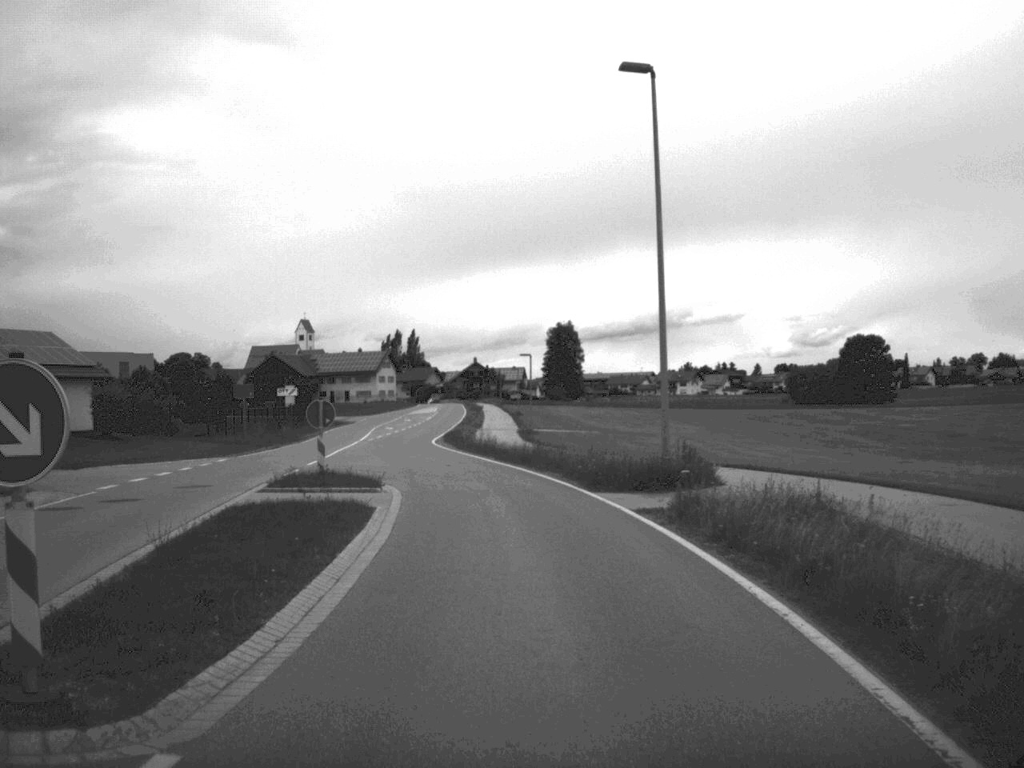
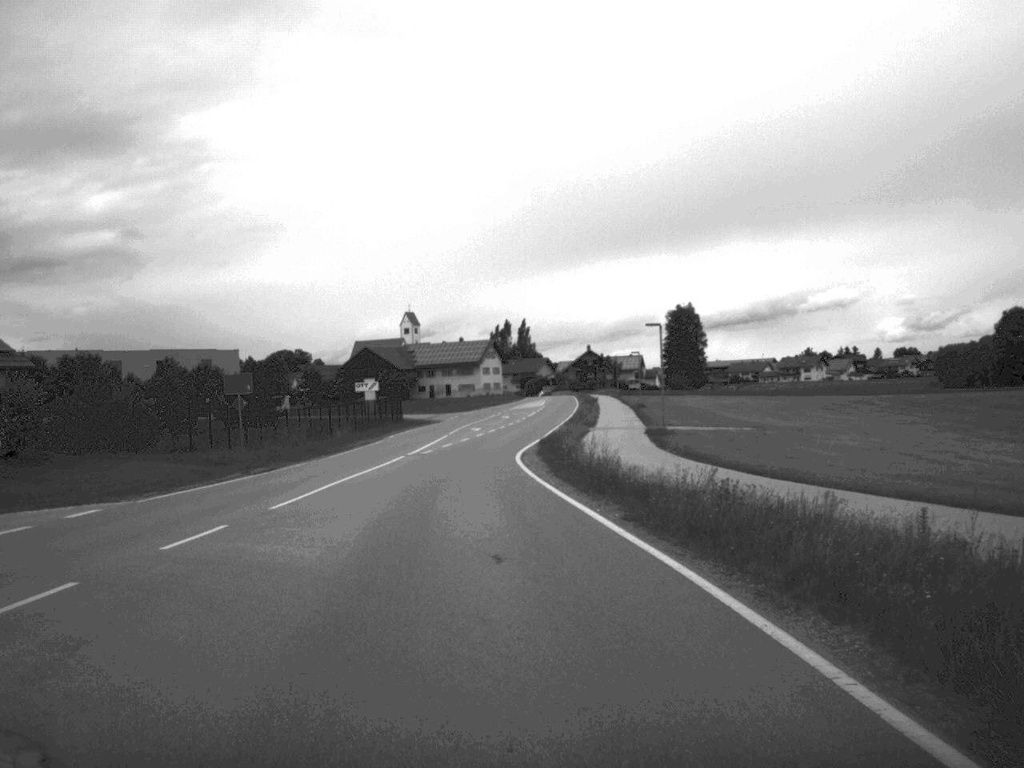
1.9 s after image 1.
(-0.6, +21.4) m; -5°
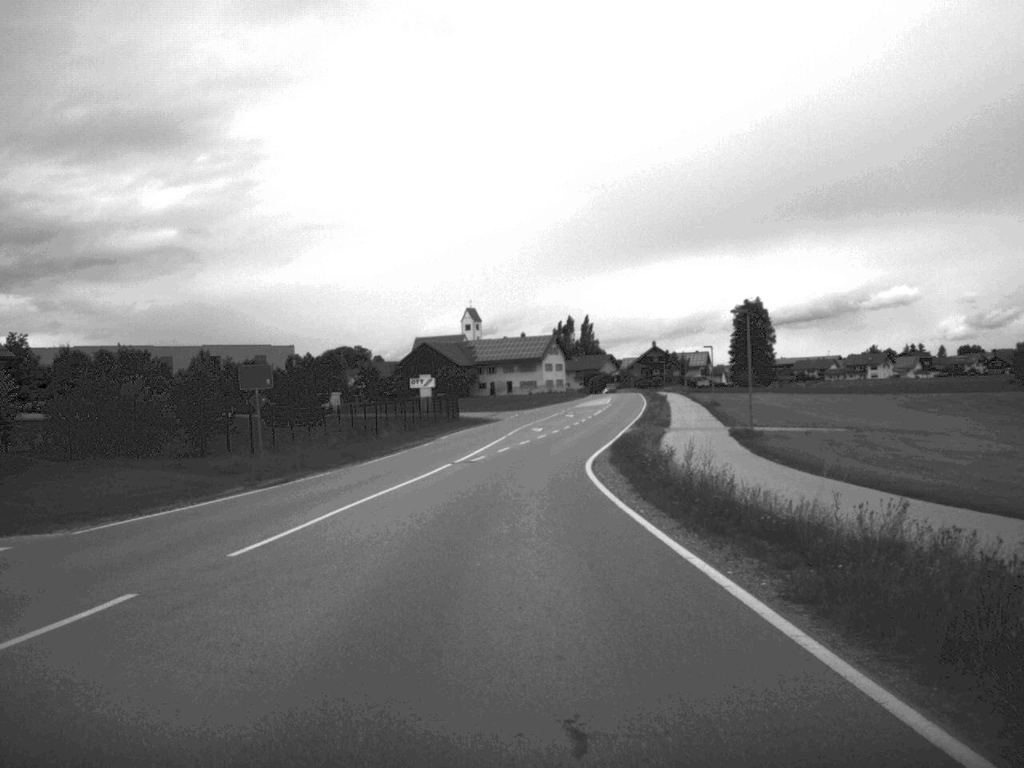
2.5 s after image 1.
(-0.2, +6.7) m; -3°
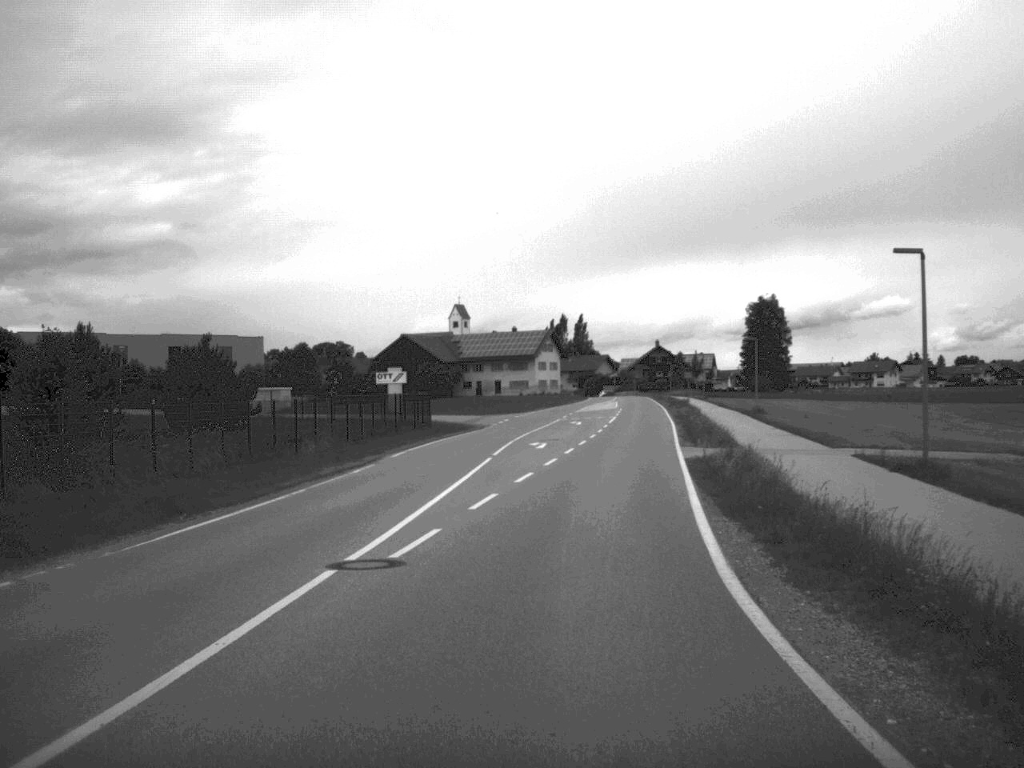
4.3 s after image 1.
(-0.3, +21.2) m; +1°
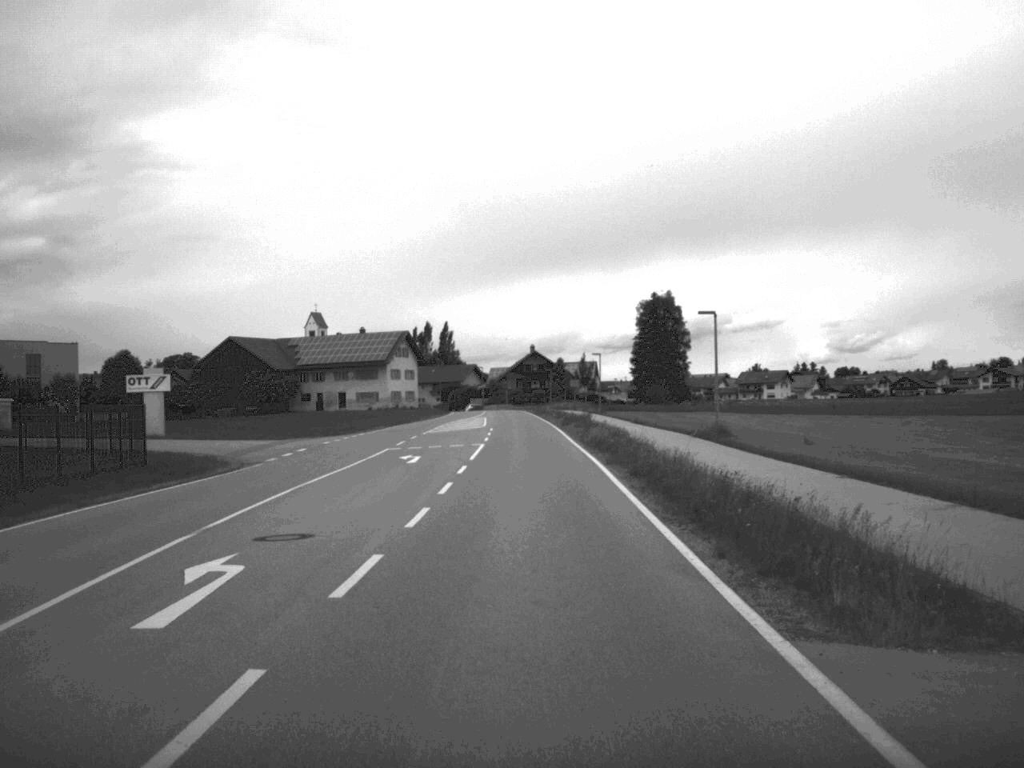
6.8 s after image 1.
(+2.0, +31.0) m; +6°
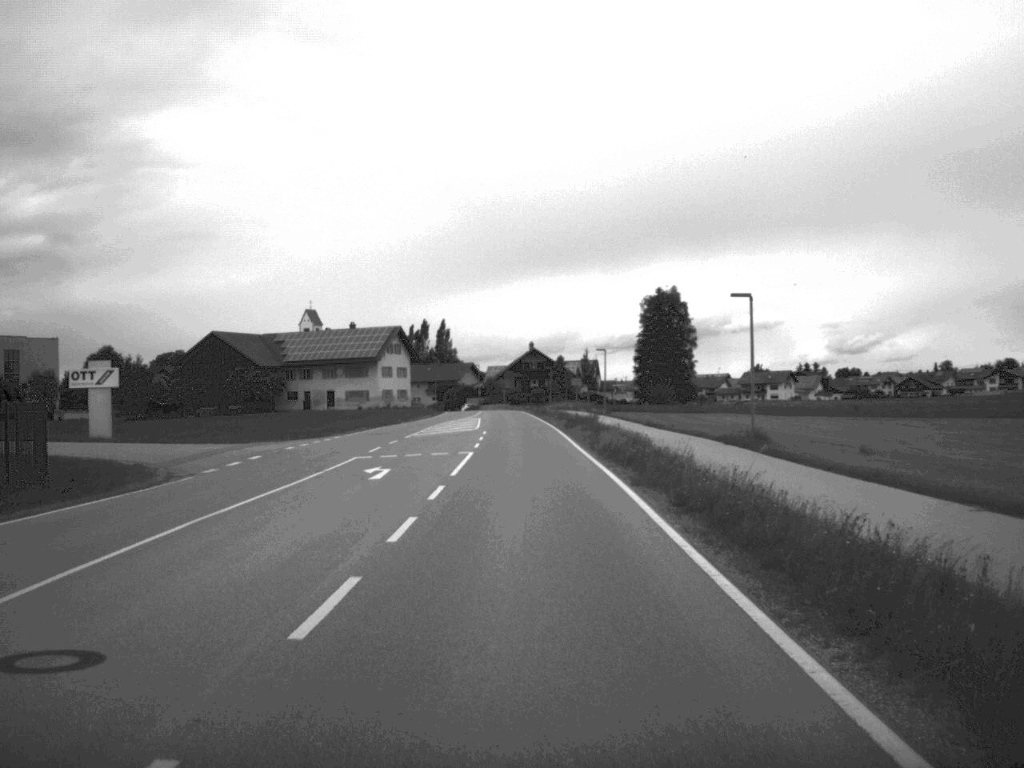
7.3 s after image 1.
(0.0, +7.9) m; 0°
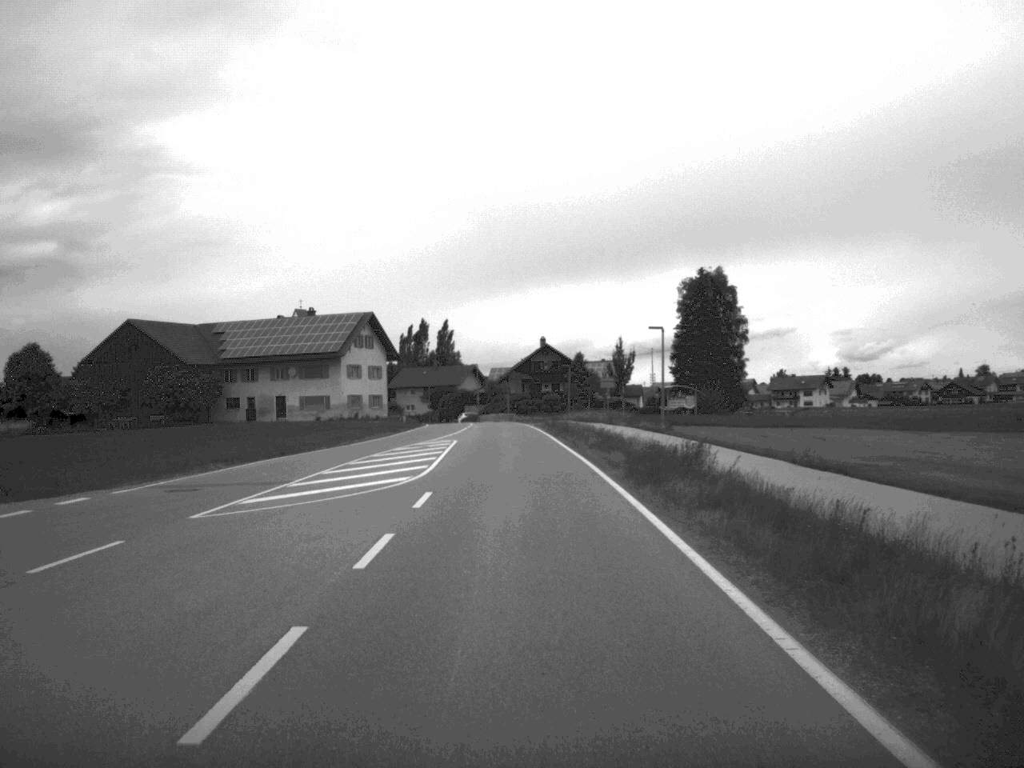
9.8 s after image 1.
(0.0, +33.9) m; -1°
